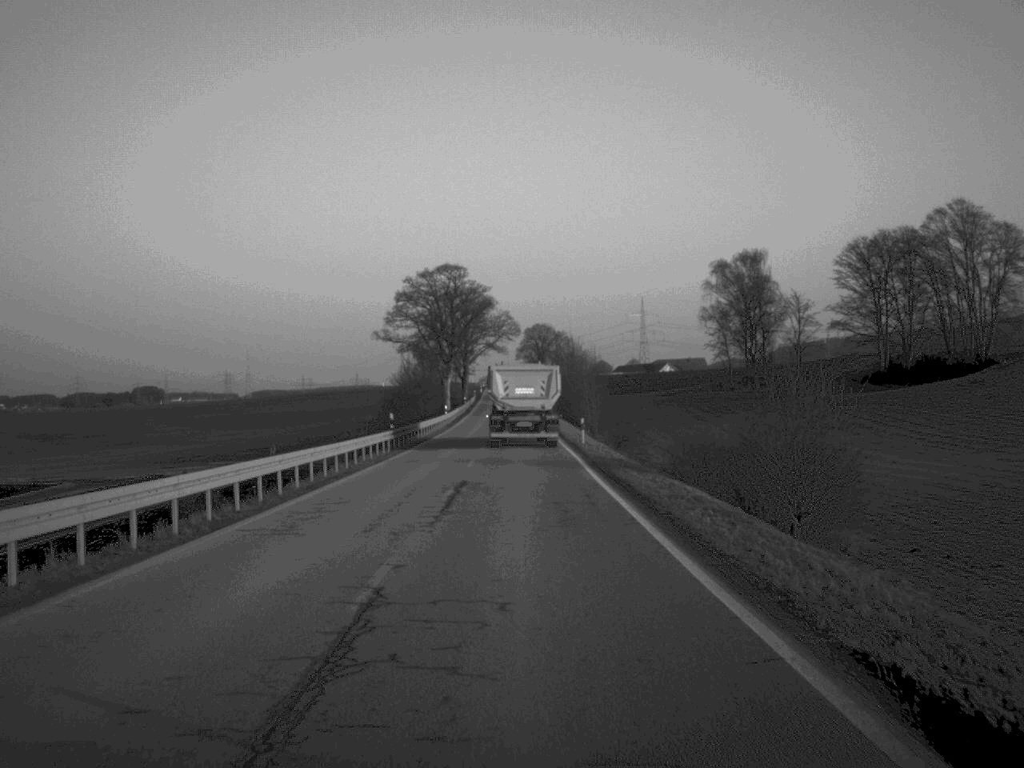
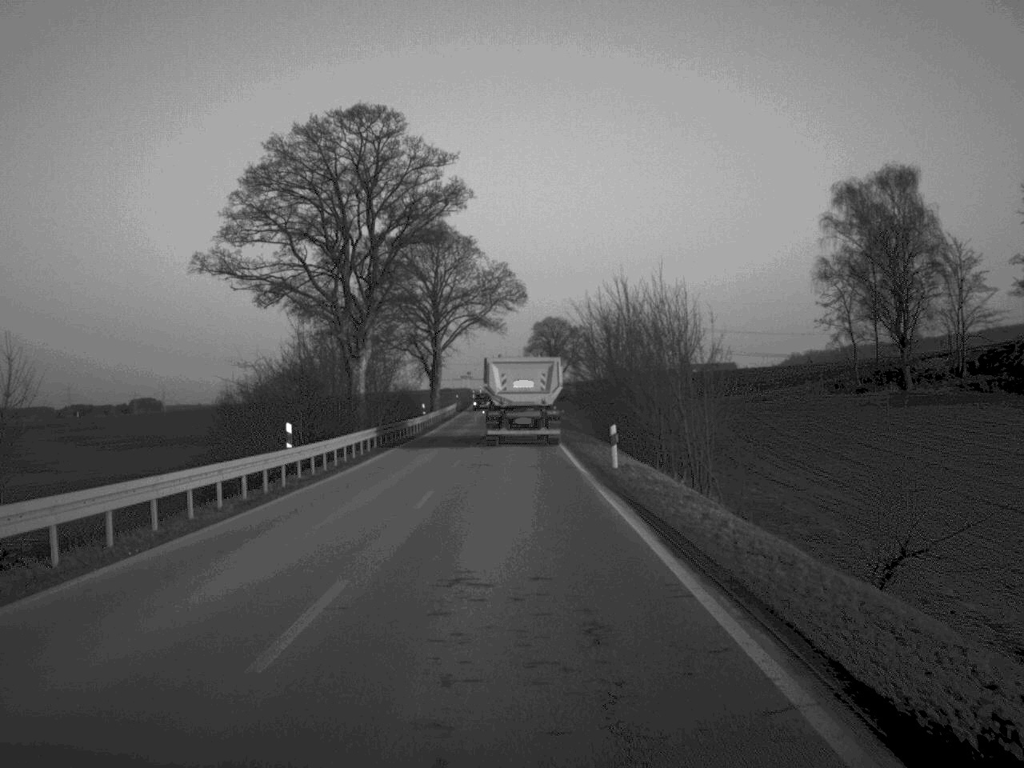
(0.0, +60.1) m; 0°
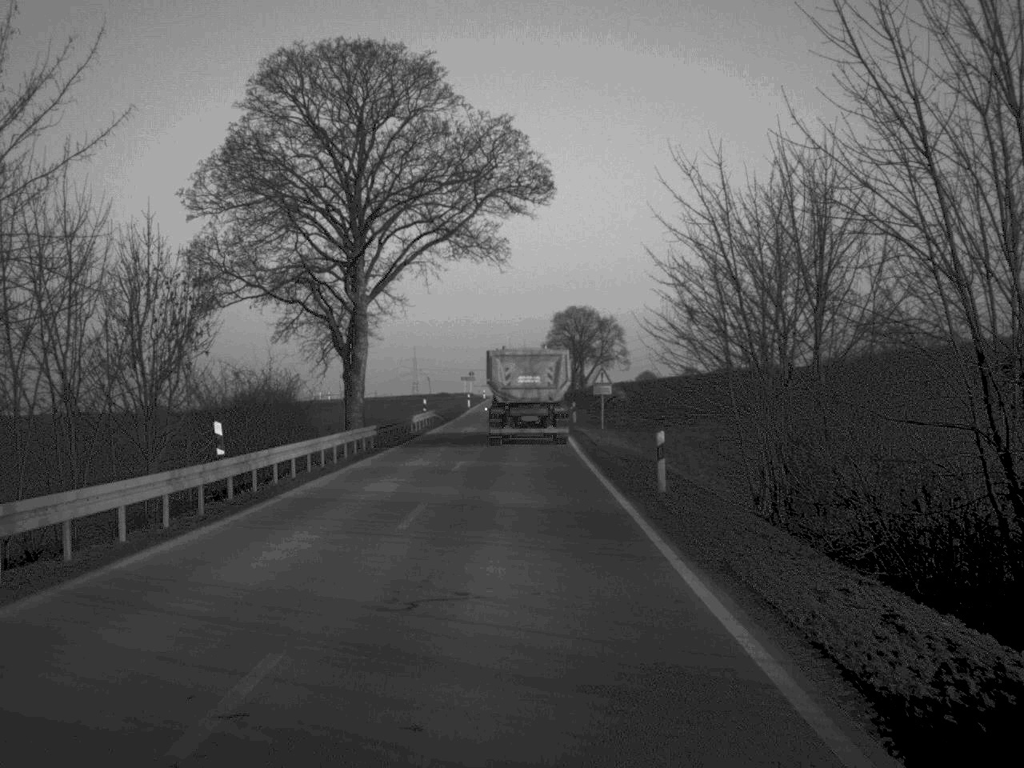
(-0.3, +49.8) m; -1°
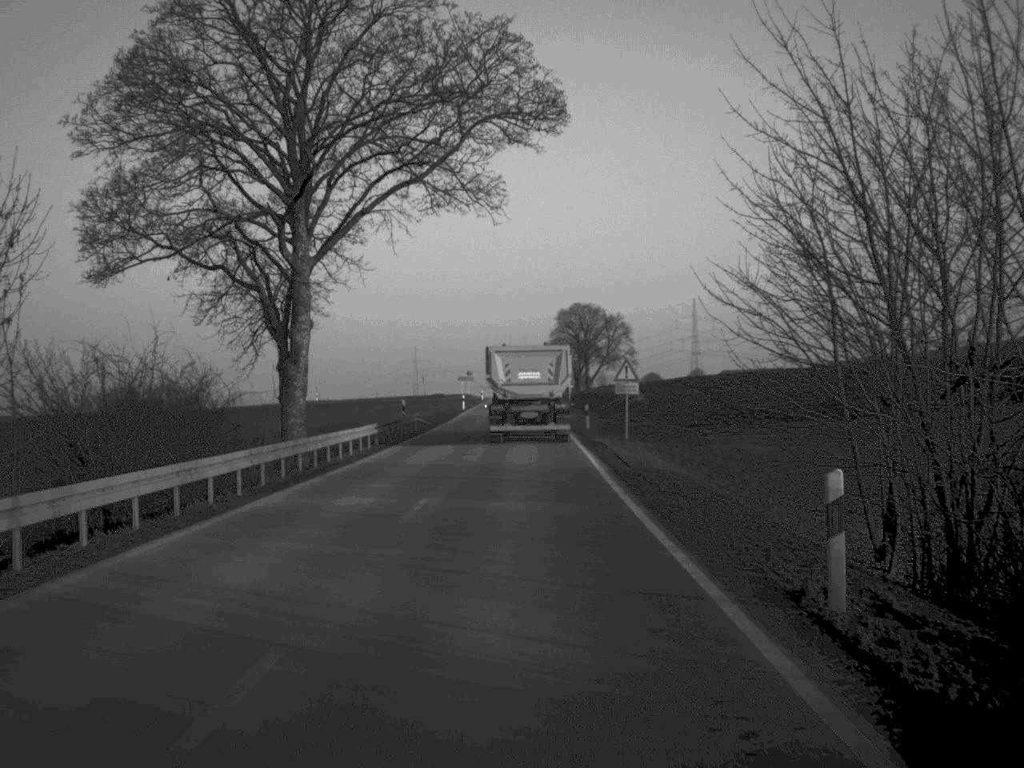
(0.0, +11.5) m; 0°
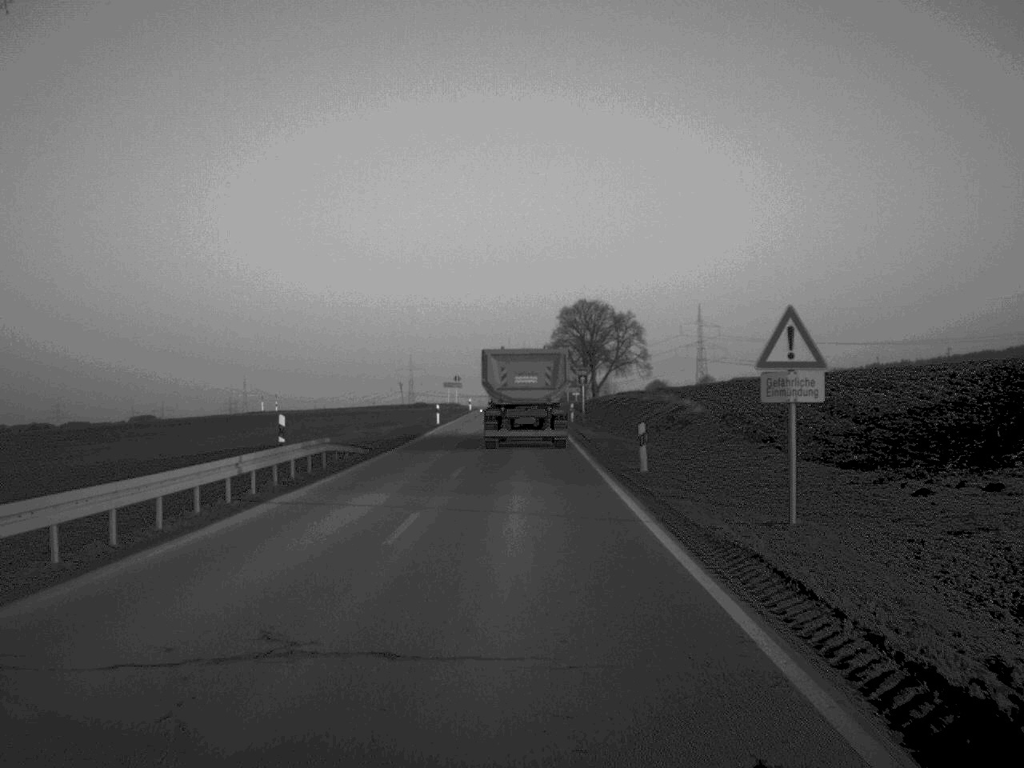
(0.0, +25.0) m; 0°
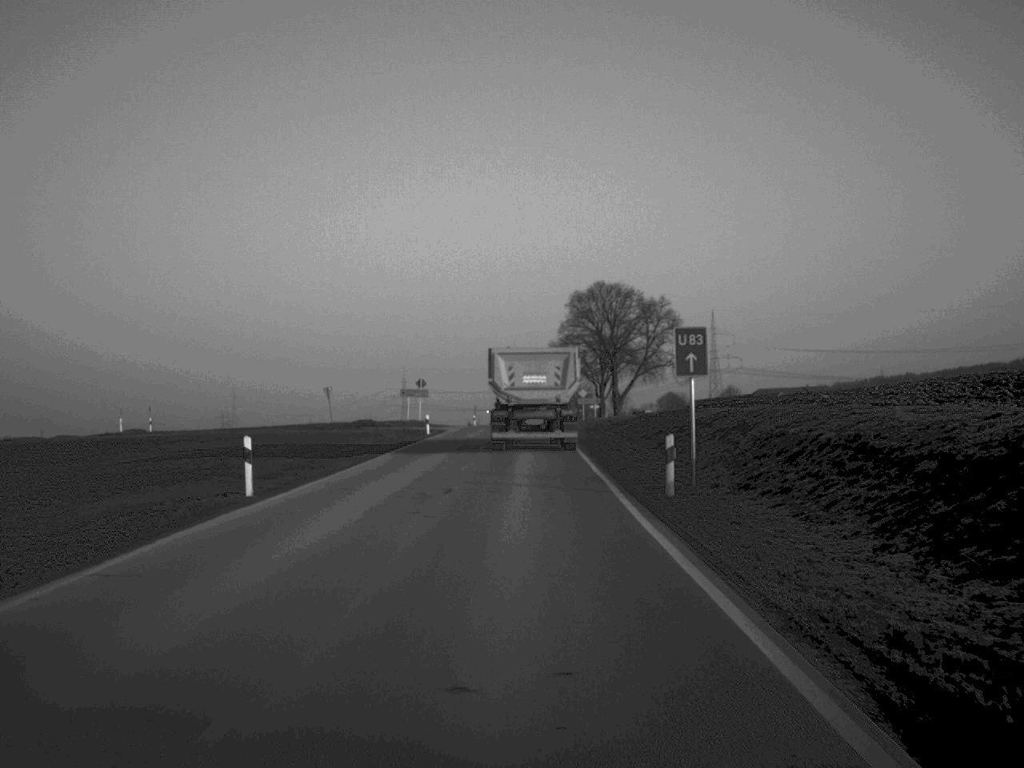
(+0.1, +45.7) m; 0°
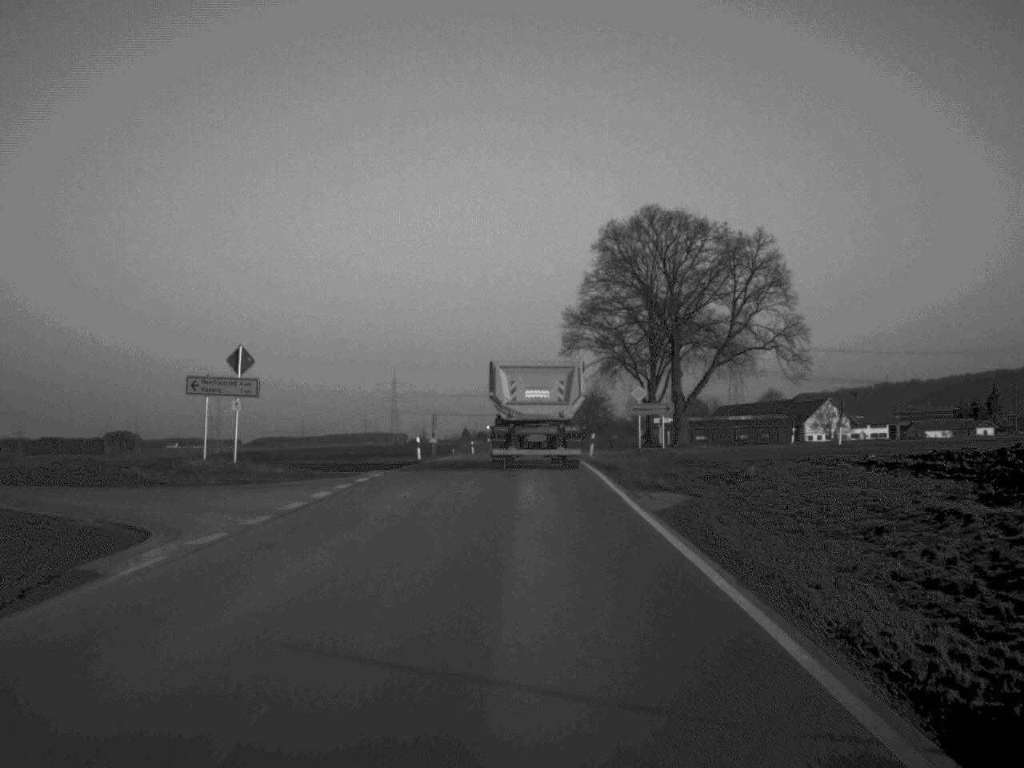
(0.0, +57.5) m; 0°
